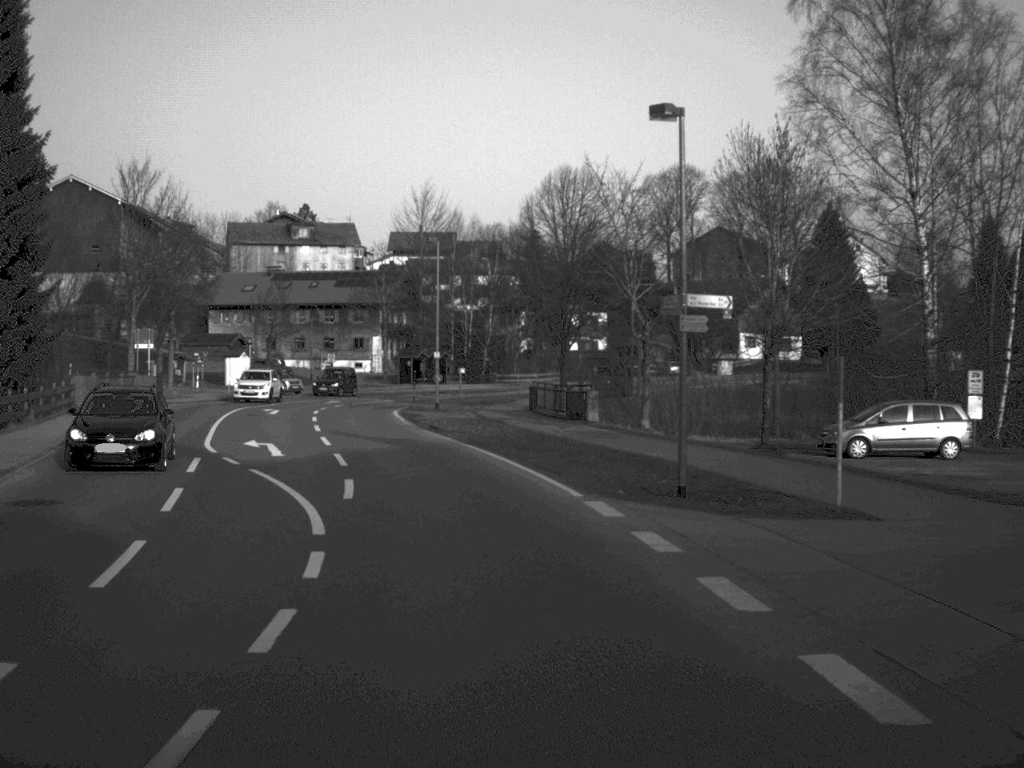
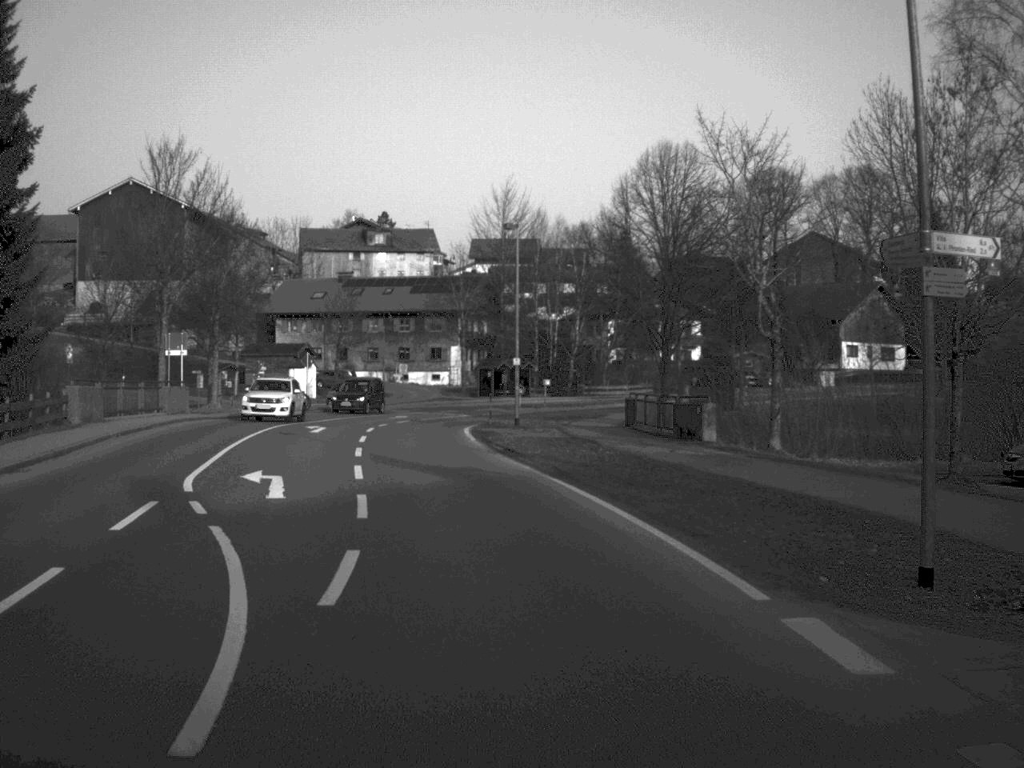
(-0.3, +8.3) m; -4°
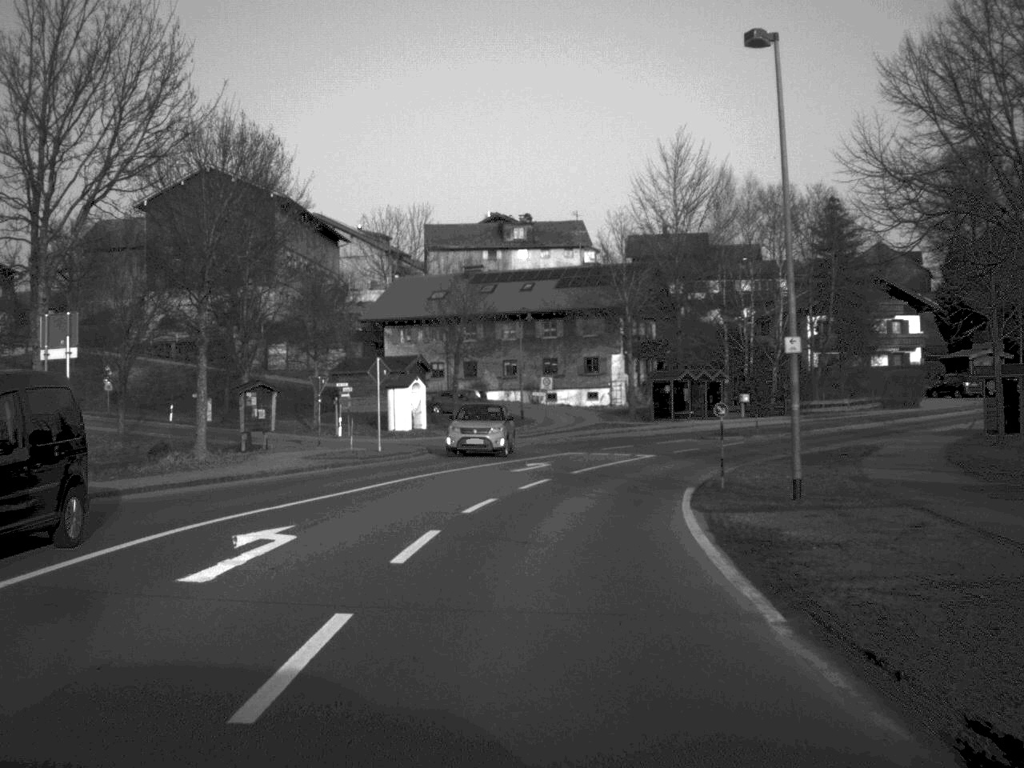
(-1.9, +27.0) m; -7°
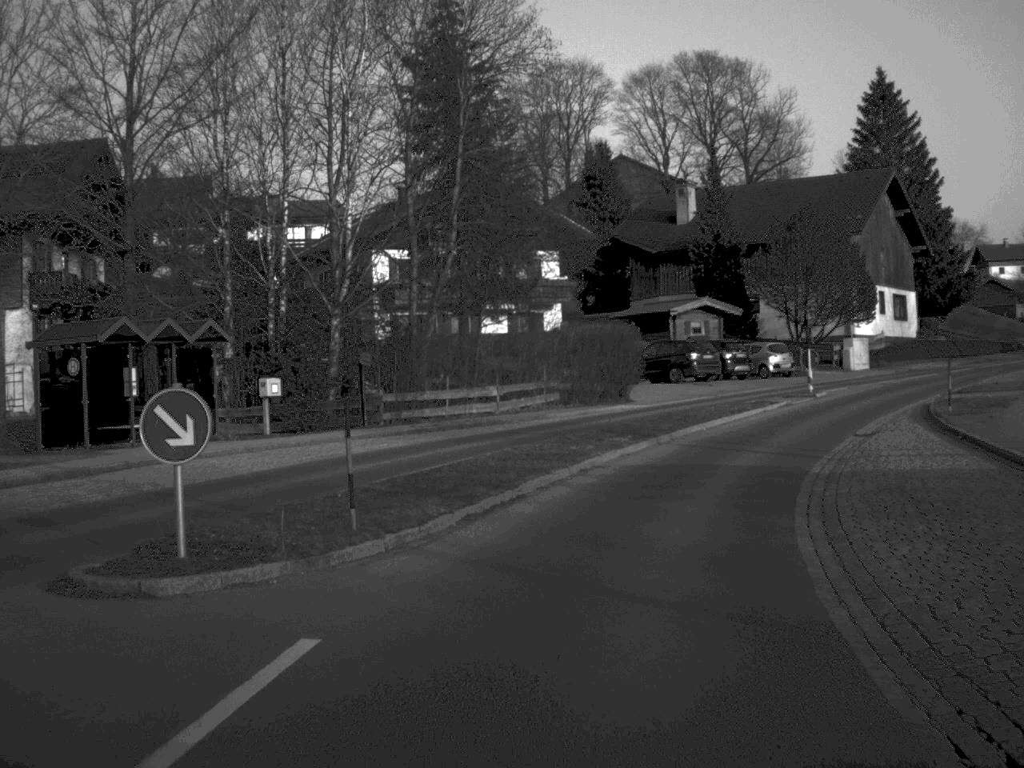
(+6.8, +43.2) m; +22°
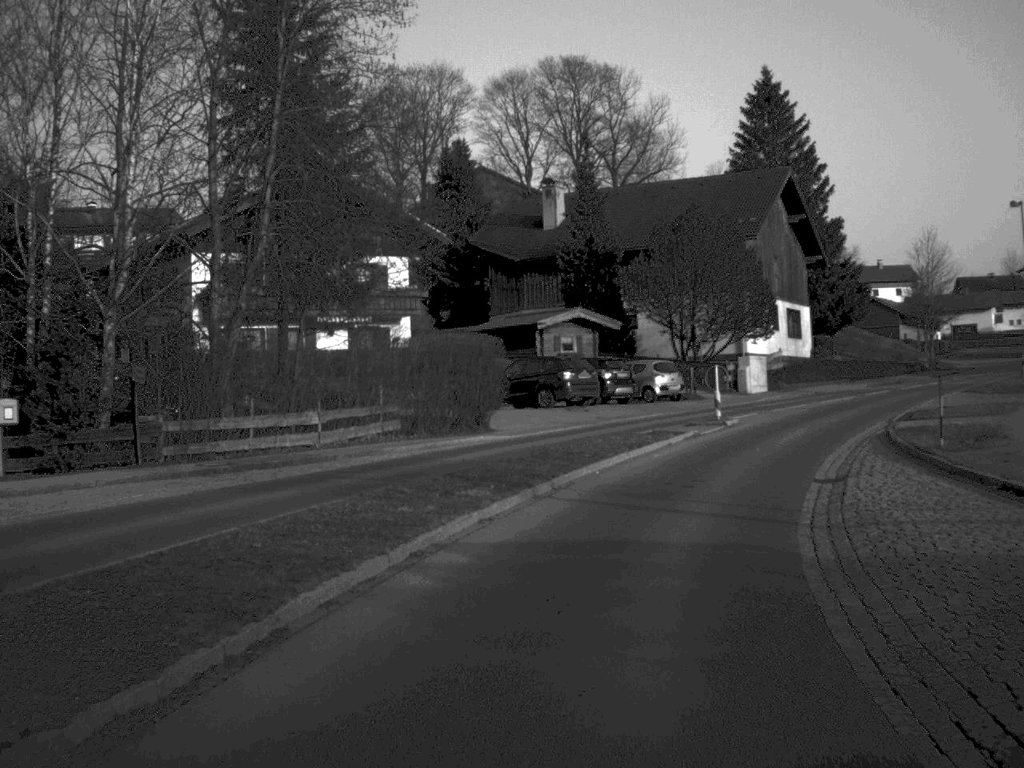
(+0.5, +8.4) m; +6°
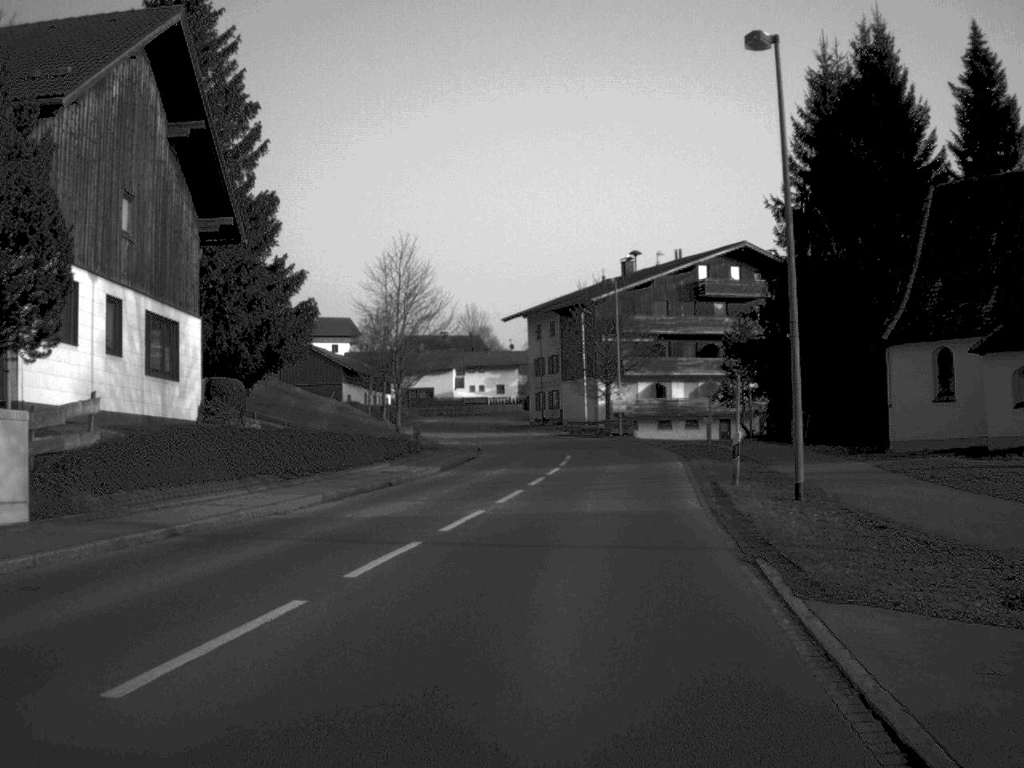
(+8.2, +34.2) m; +26°
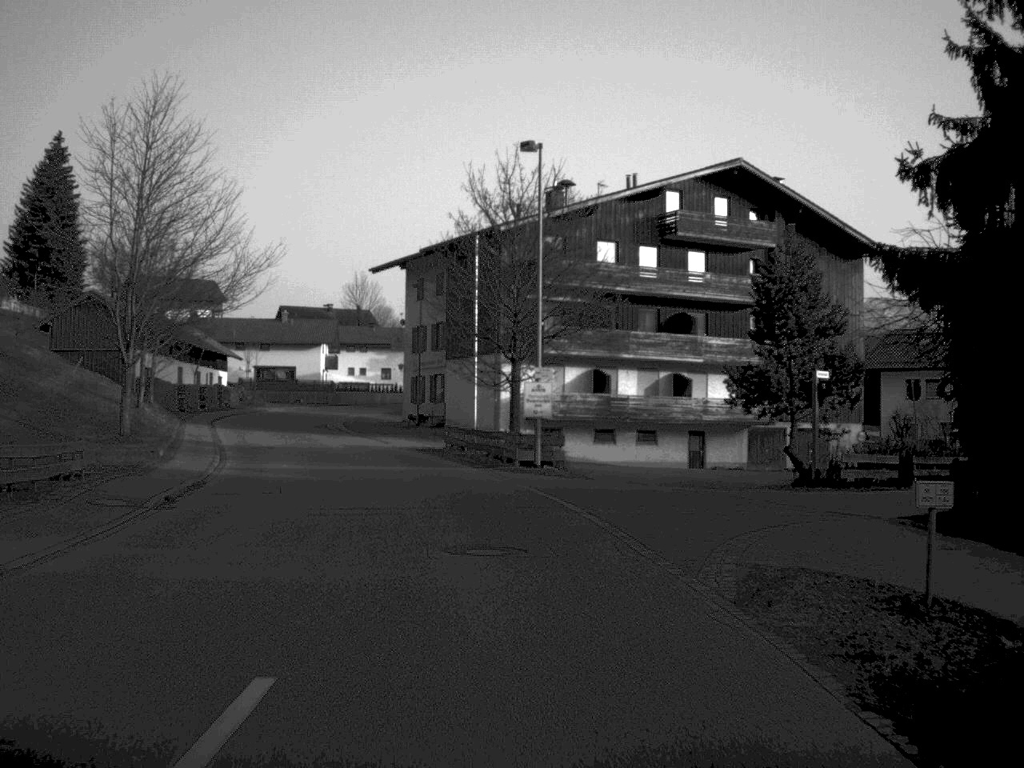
(+2.2, +33.6) m; +4°
